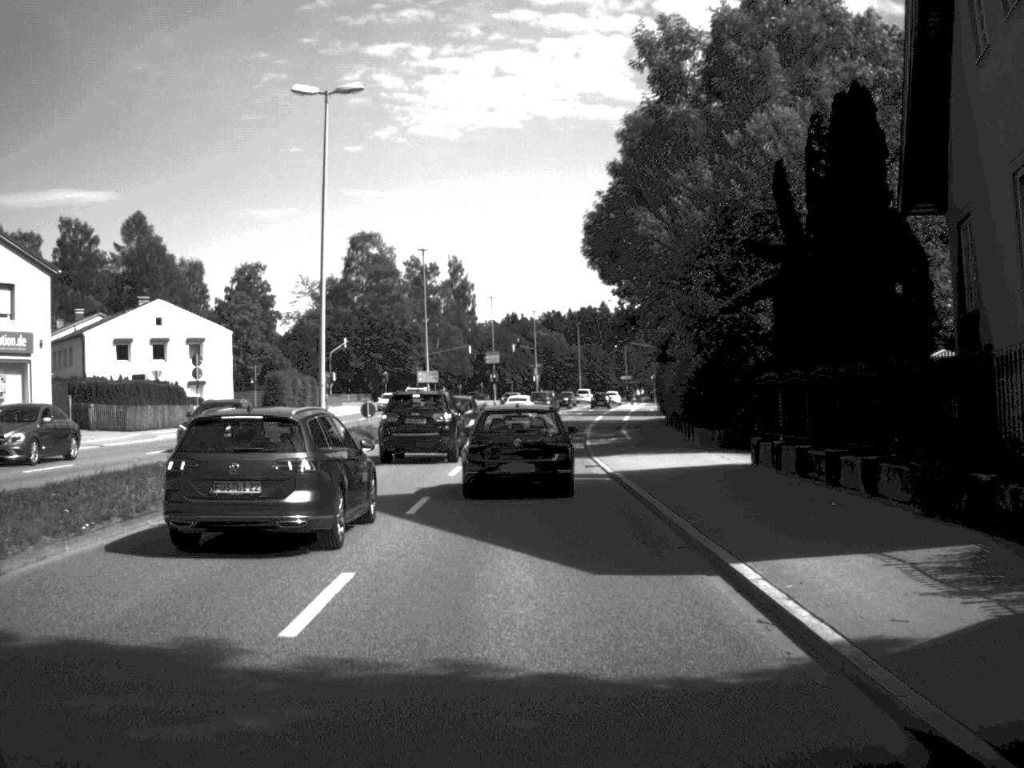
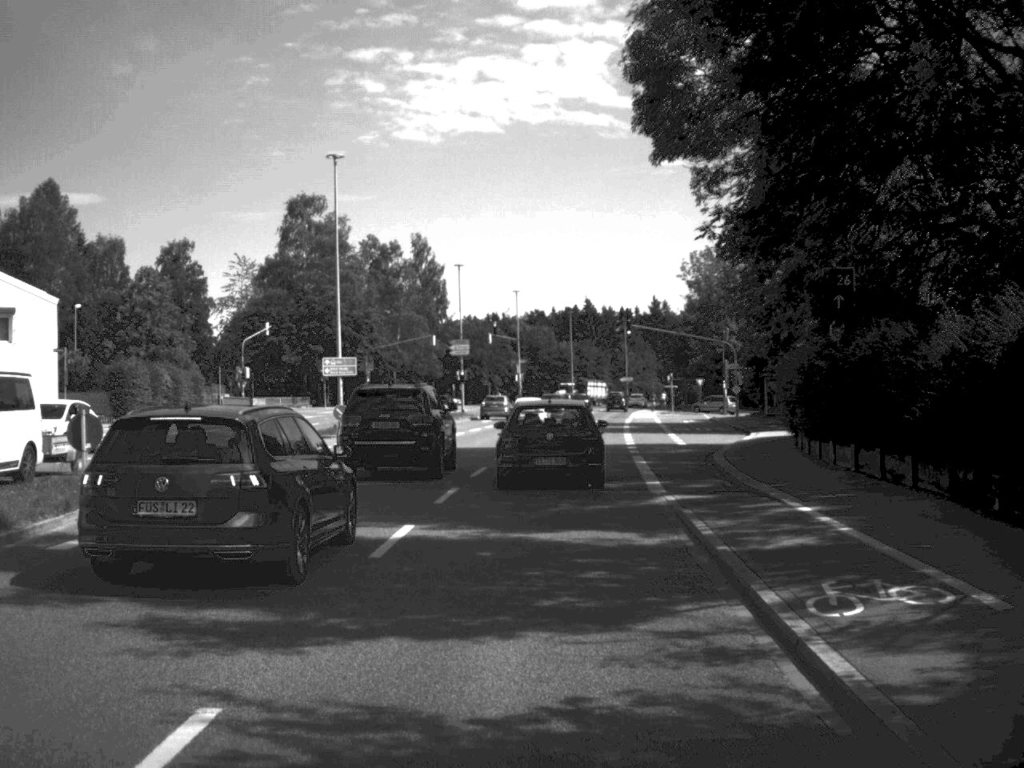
(0.0, +31.7) m; +1°
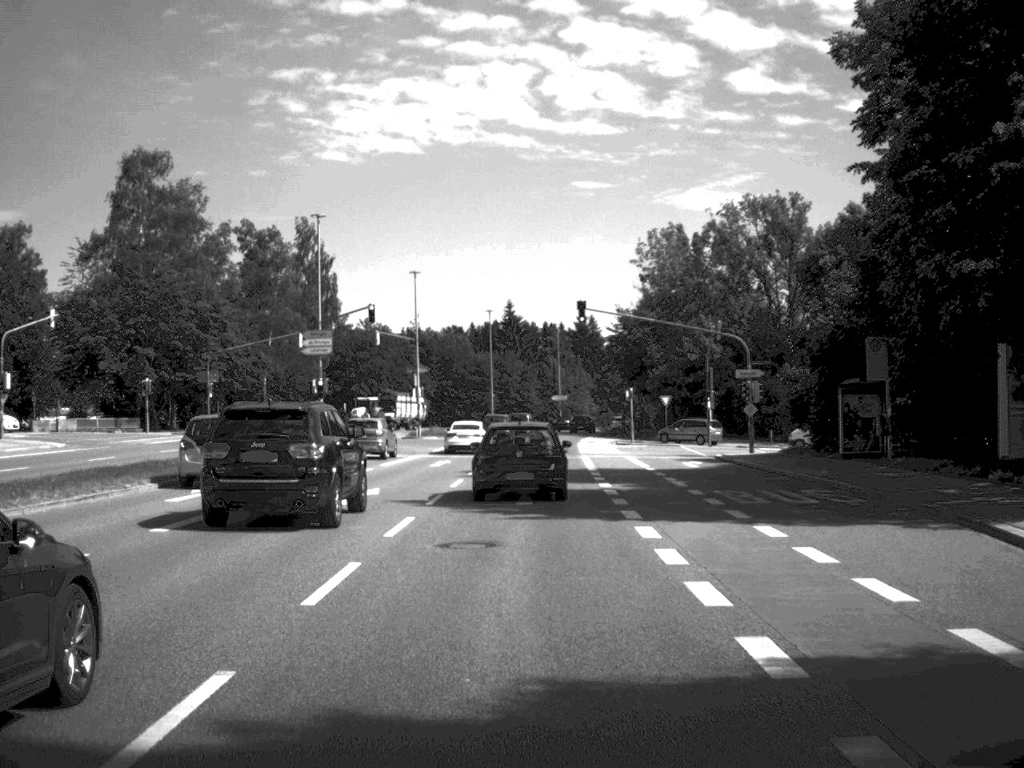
(+1.0, +31.2) m; +3°
